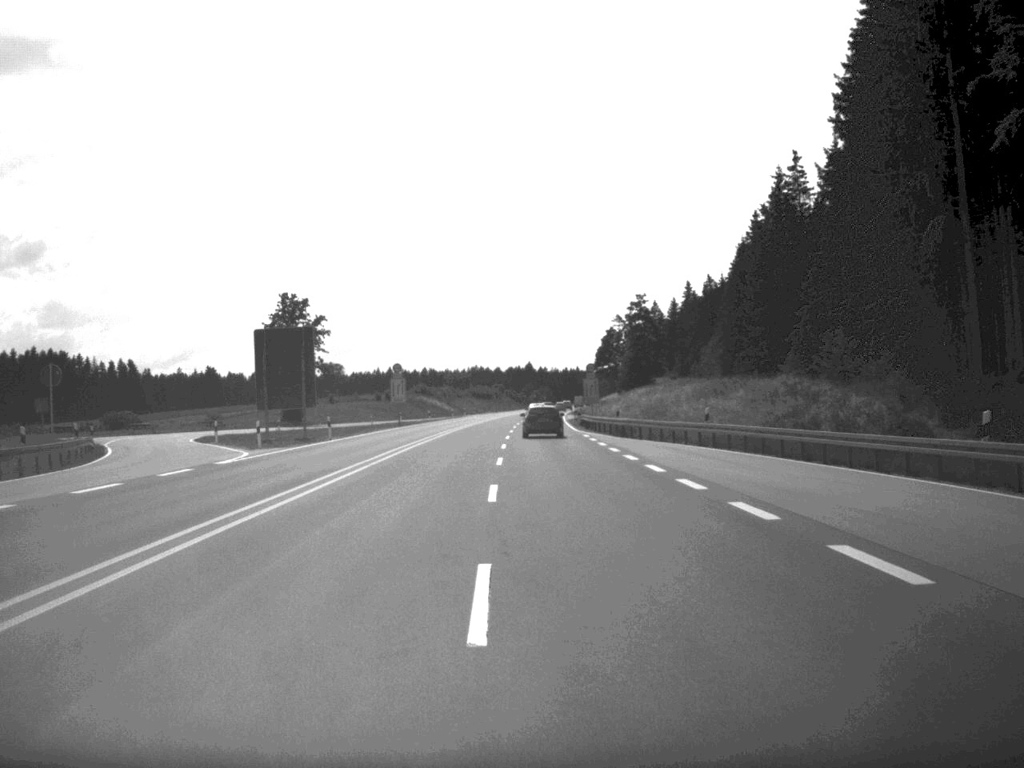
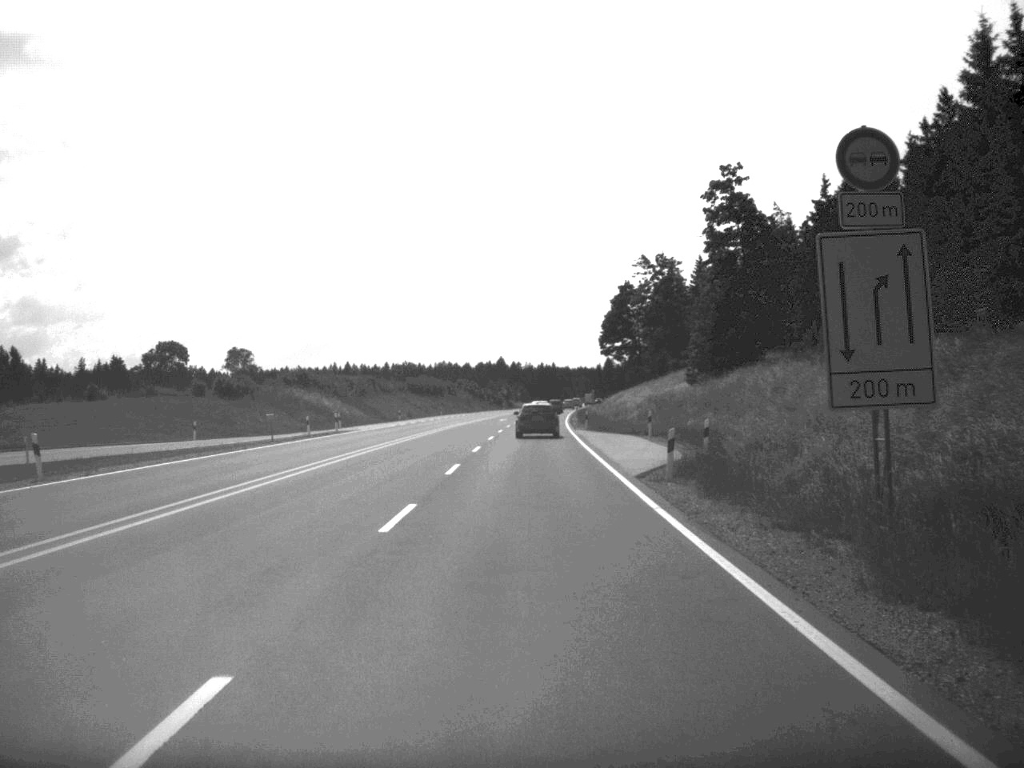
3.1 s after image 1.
(+0.9, +88.2) m; +1°
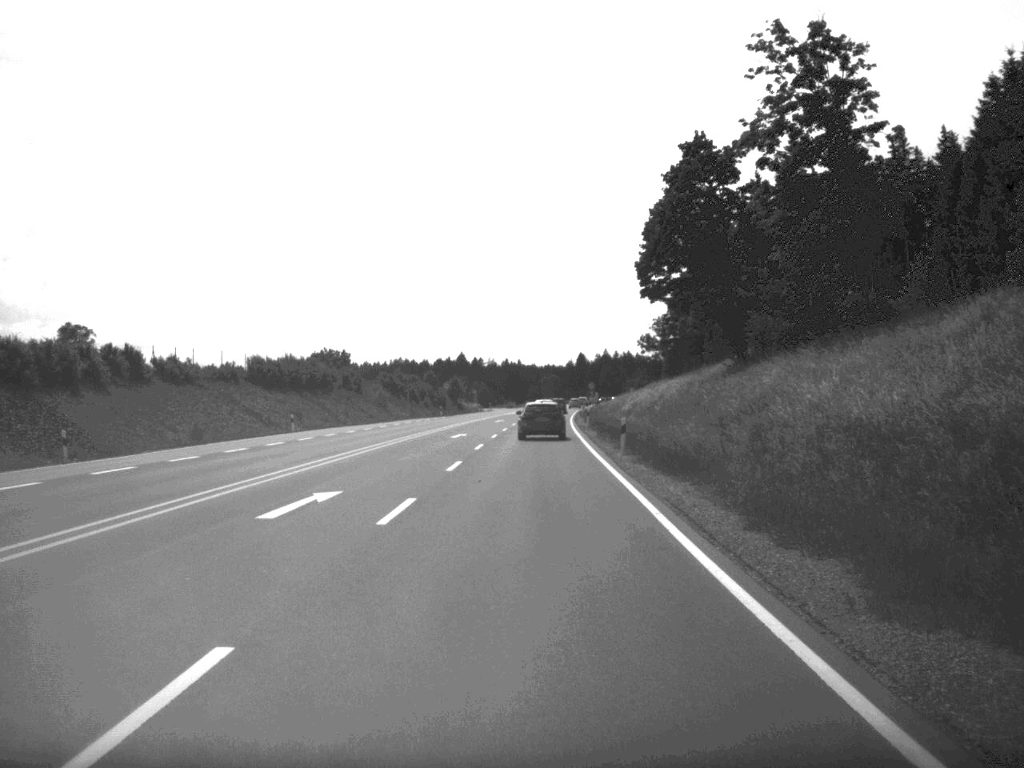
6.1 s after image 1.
(+0.9, +82.5) m; +2°
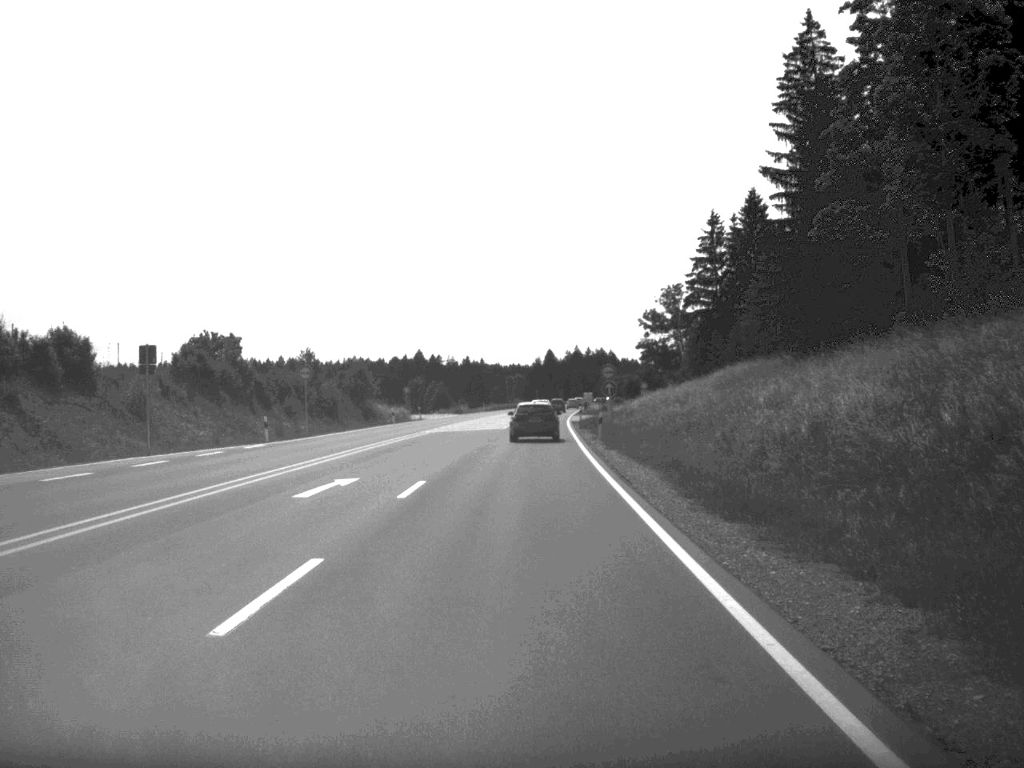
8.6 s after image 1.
(+0.9, +67.1) m; +2°
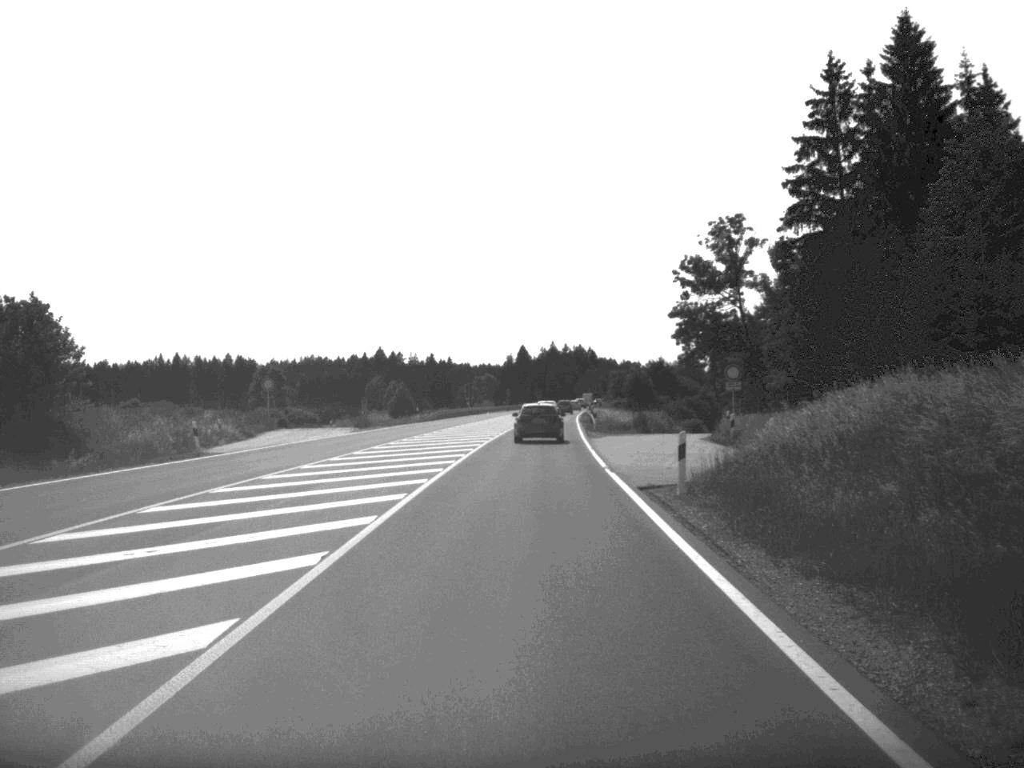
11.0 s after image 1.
(+0.6, +64.8) m; +1°
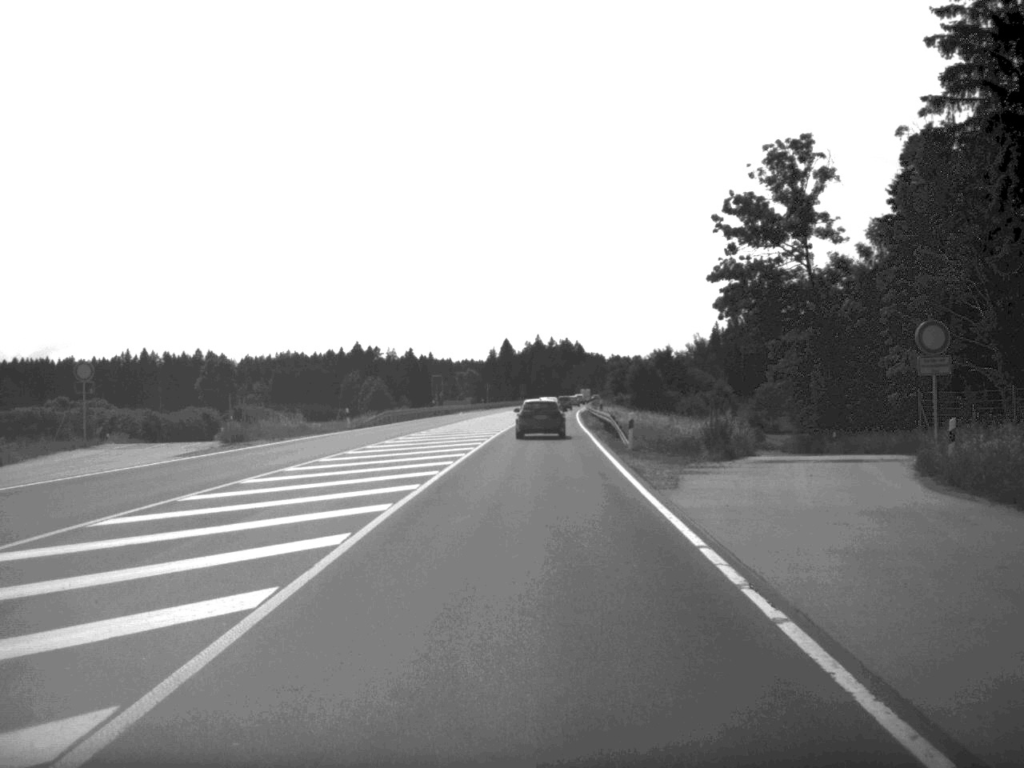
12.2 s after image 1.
(+0.2, +30.8) m; +1°
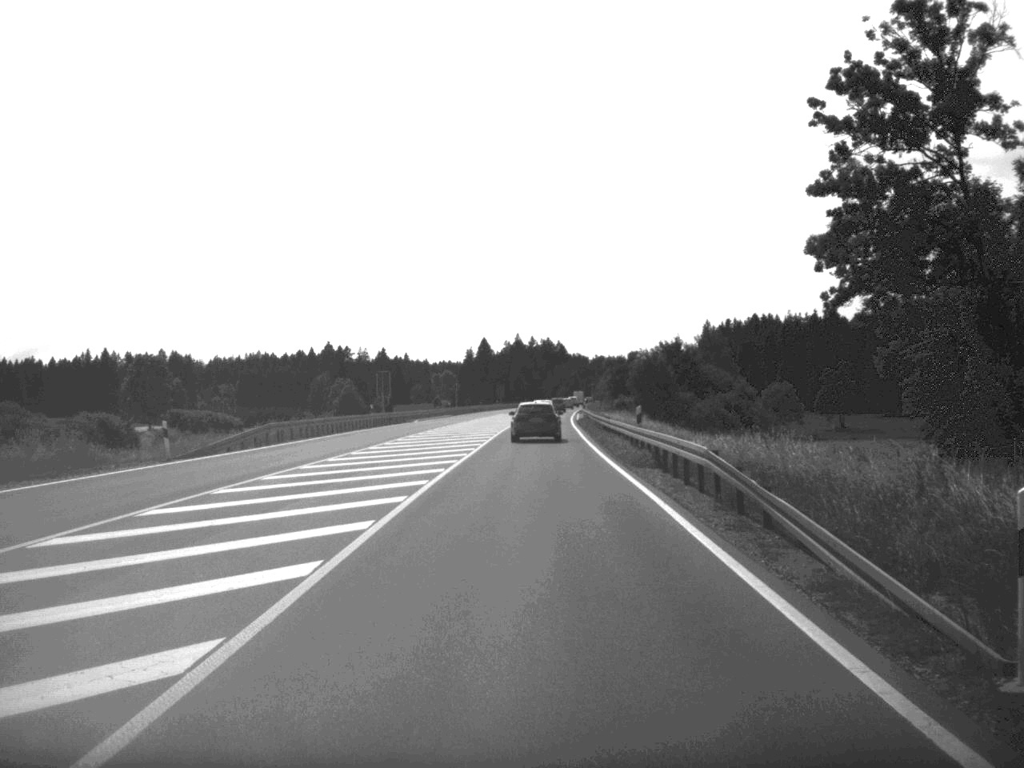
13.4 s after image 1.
(+0.2, +30.5) m; +1°
